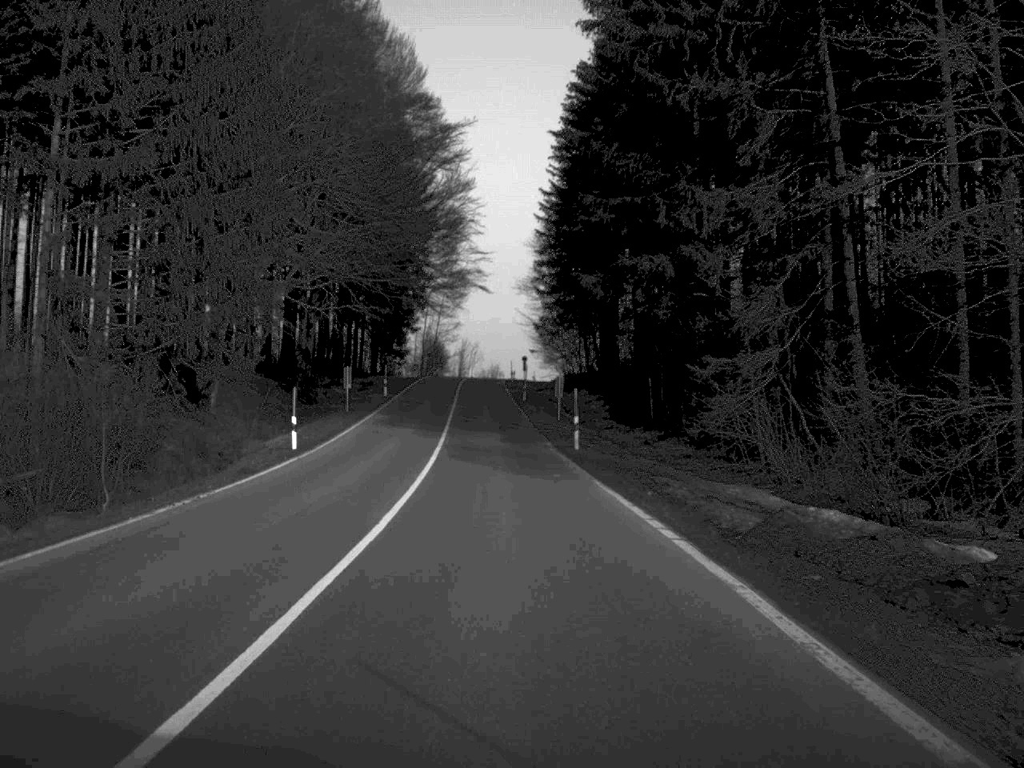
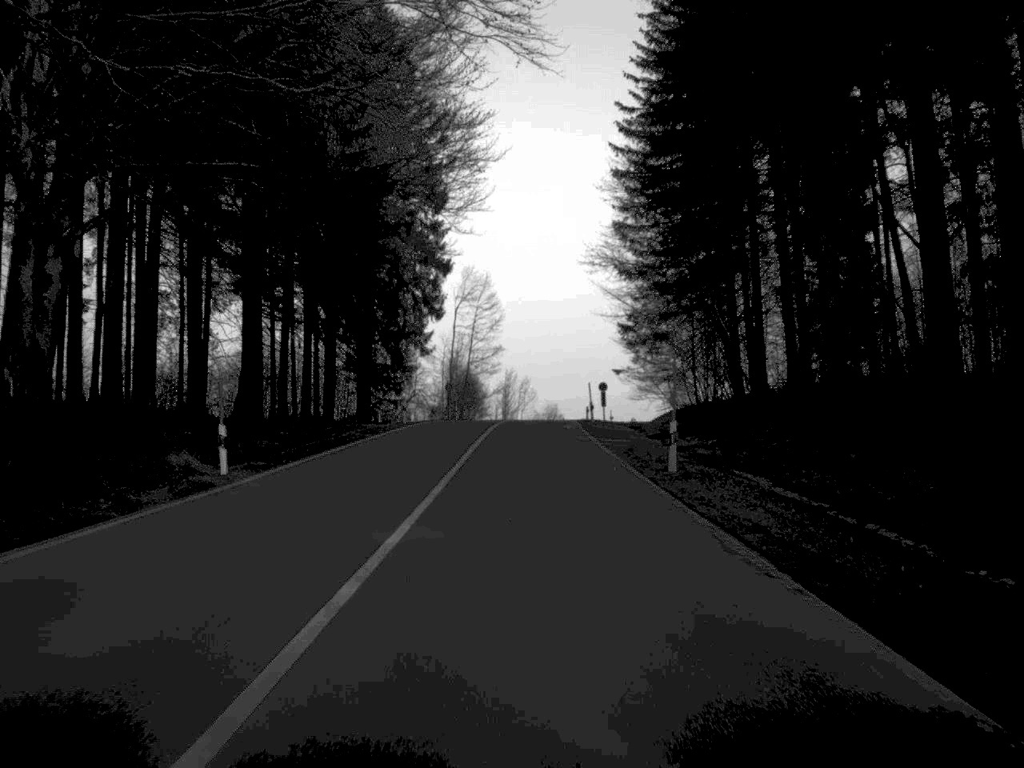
(-1.7, +55.0) m; -2°
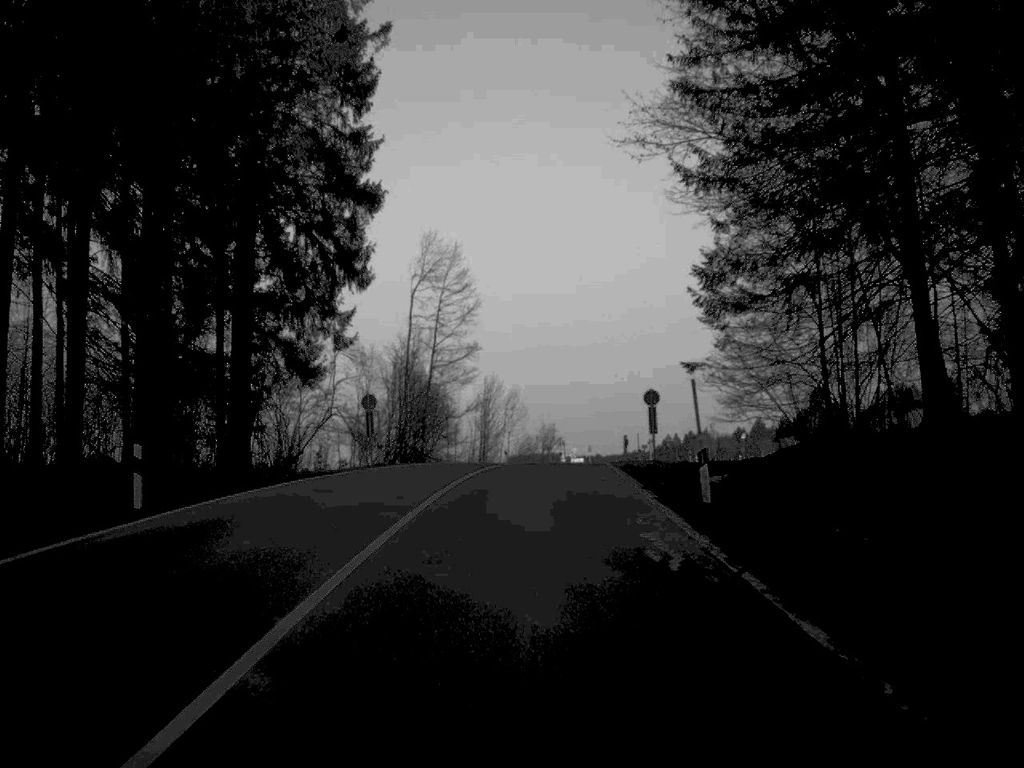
(+0.2, +39.8) m; +1°
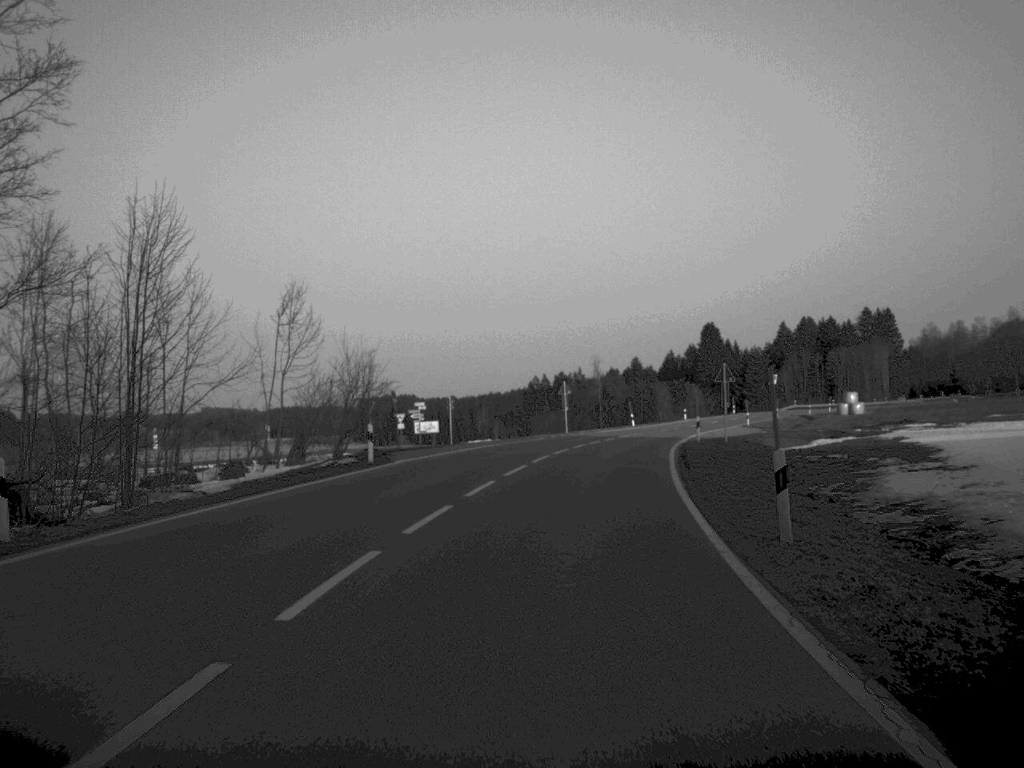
(+3.0, +70.1) m; +7°
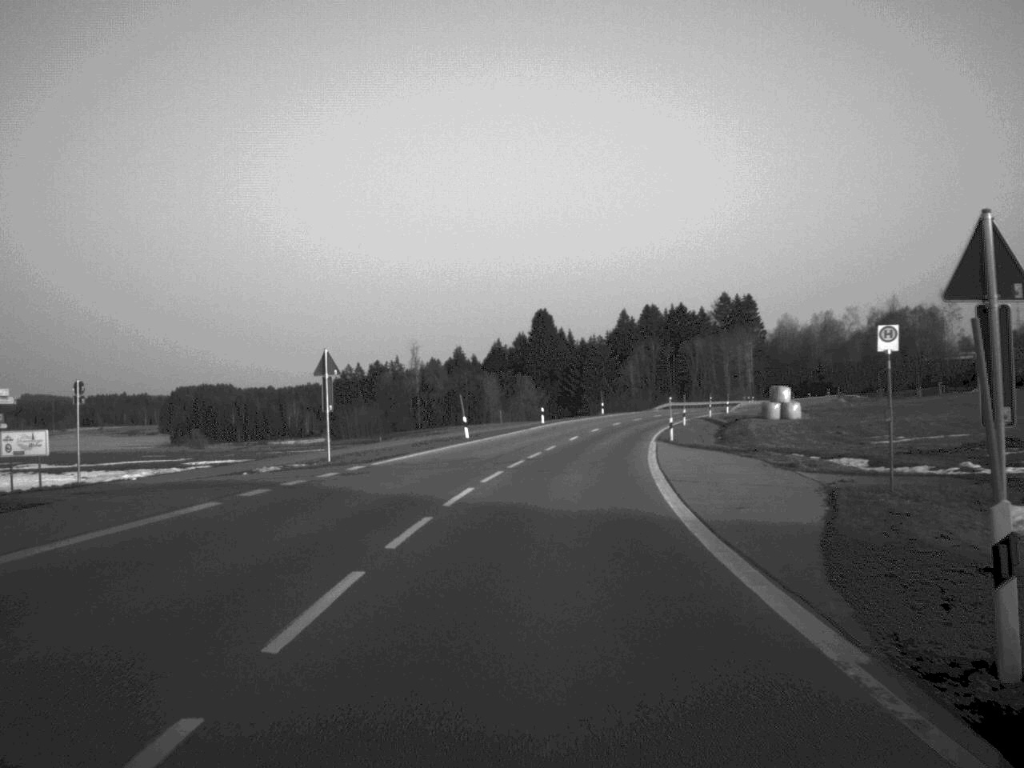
(+2.9, +42.3) m; +8°
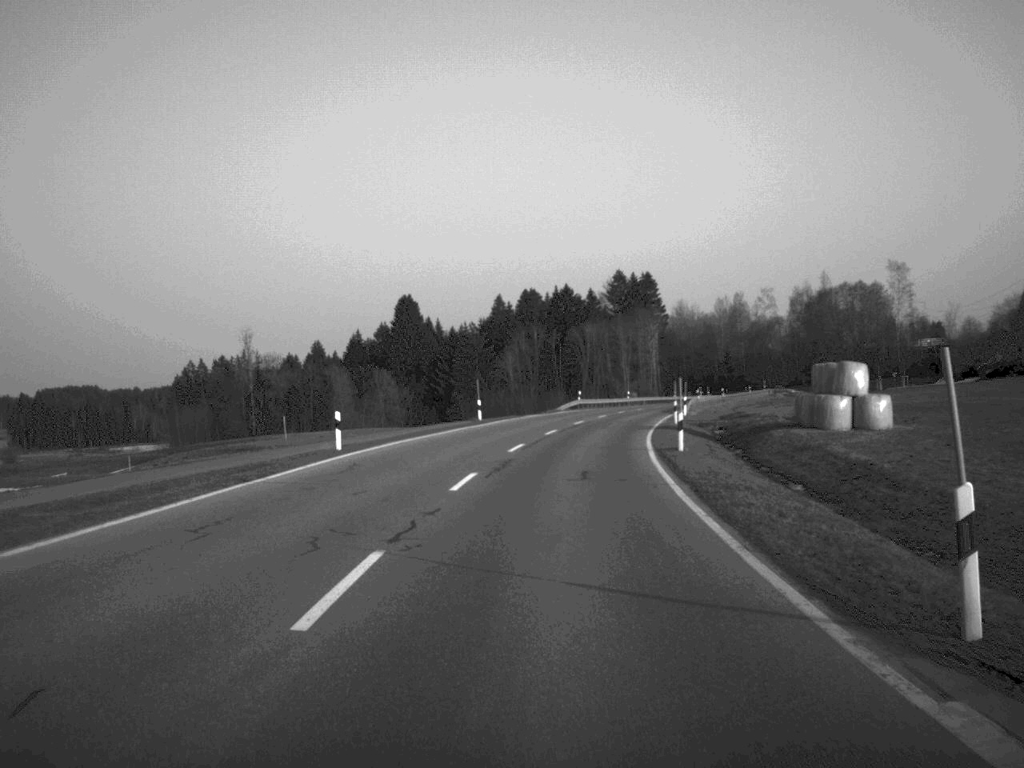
(+2.5, +46.5) m; +6°
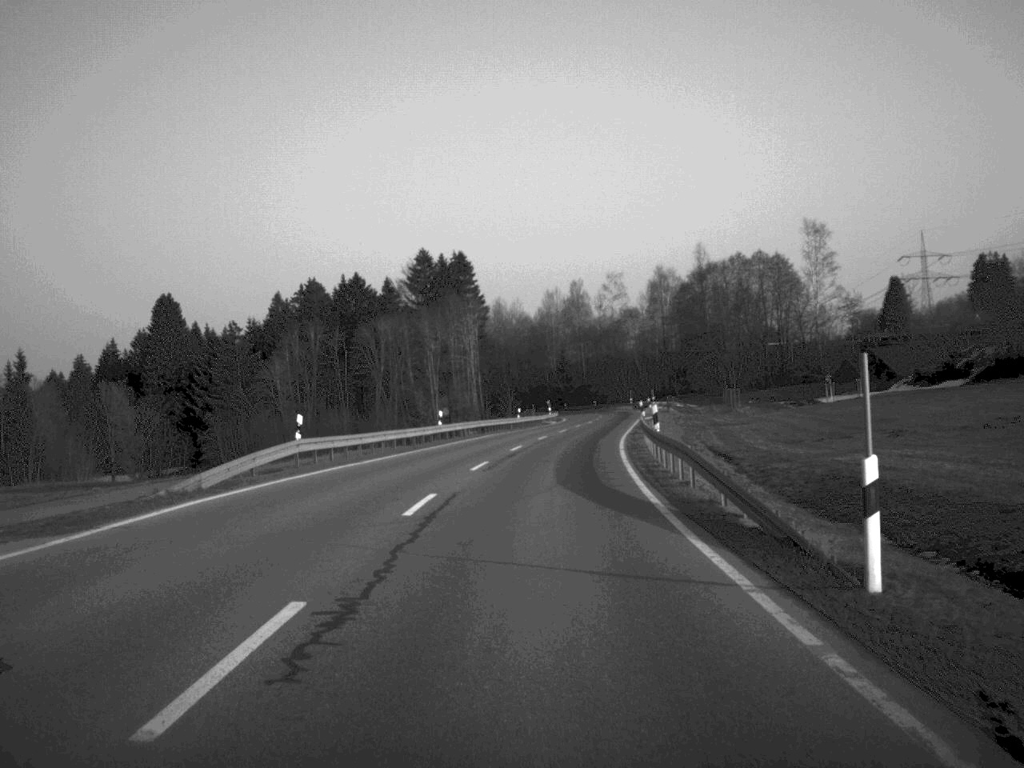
(+4.7, +61.7) m; +9°
